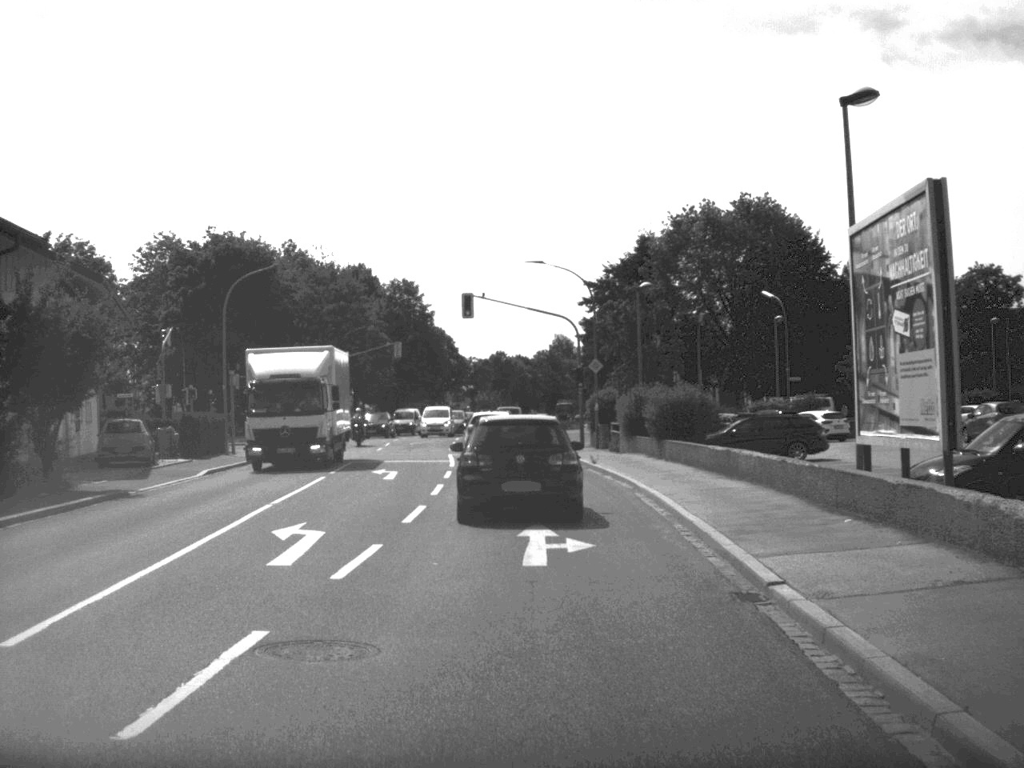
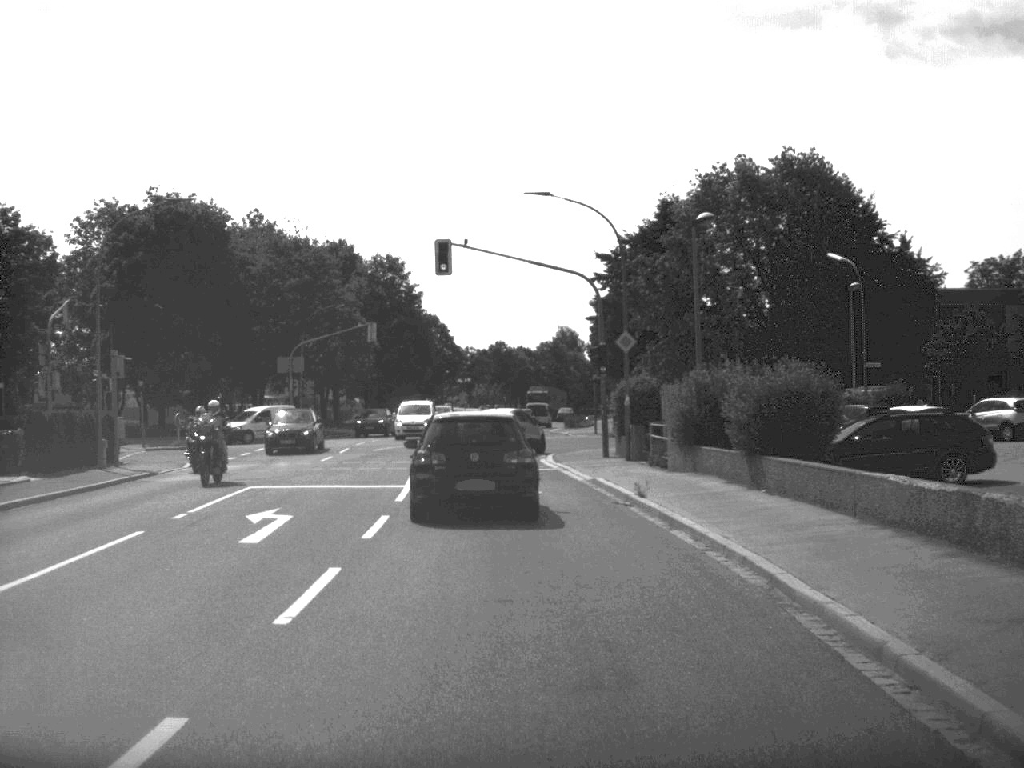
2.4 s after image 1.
(+0.1, +14.3) m; 0°
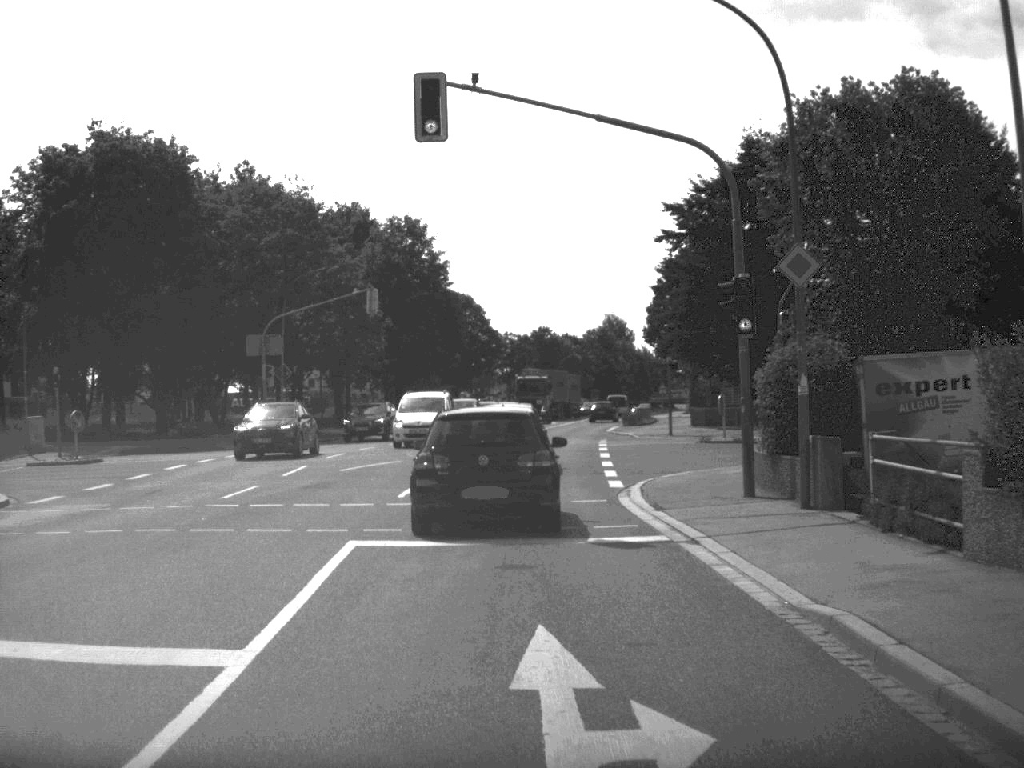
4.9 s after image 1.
(-0.3, +17.0) m; -2°
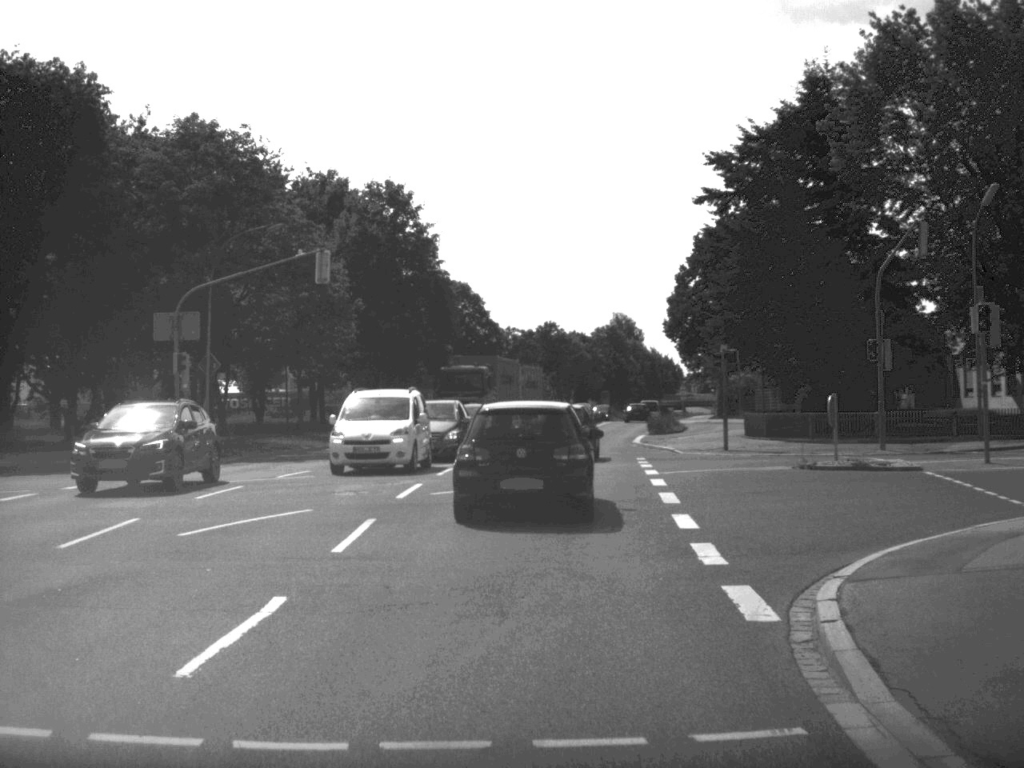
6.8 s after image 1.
(0.0, +13.5) m; 0°
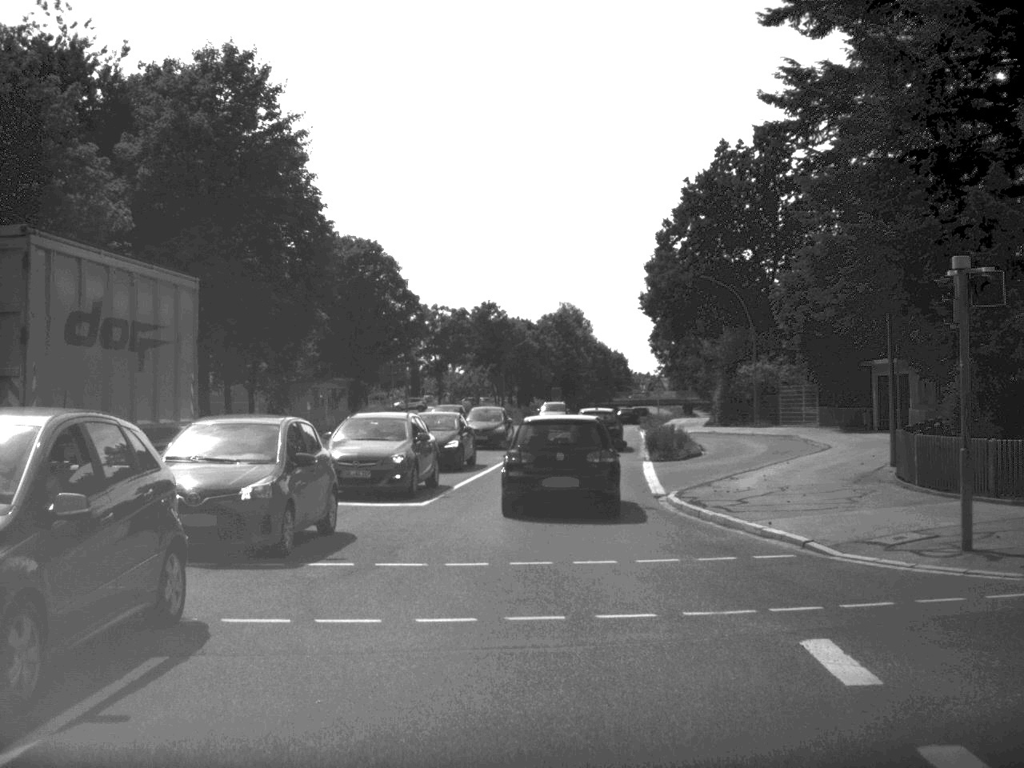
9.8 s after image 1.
(+0.6, +25.5) m; +3°
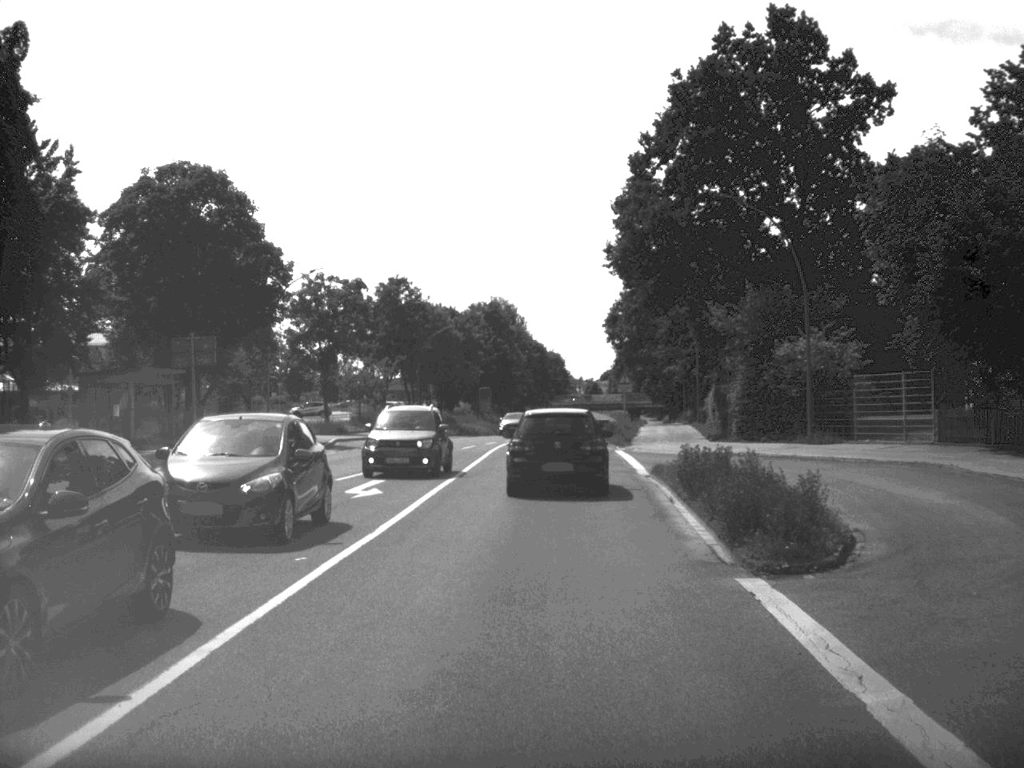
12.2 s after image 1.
(+0.7, +24.4) m; +3°
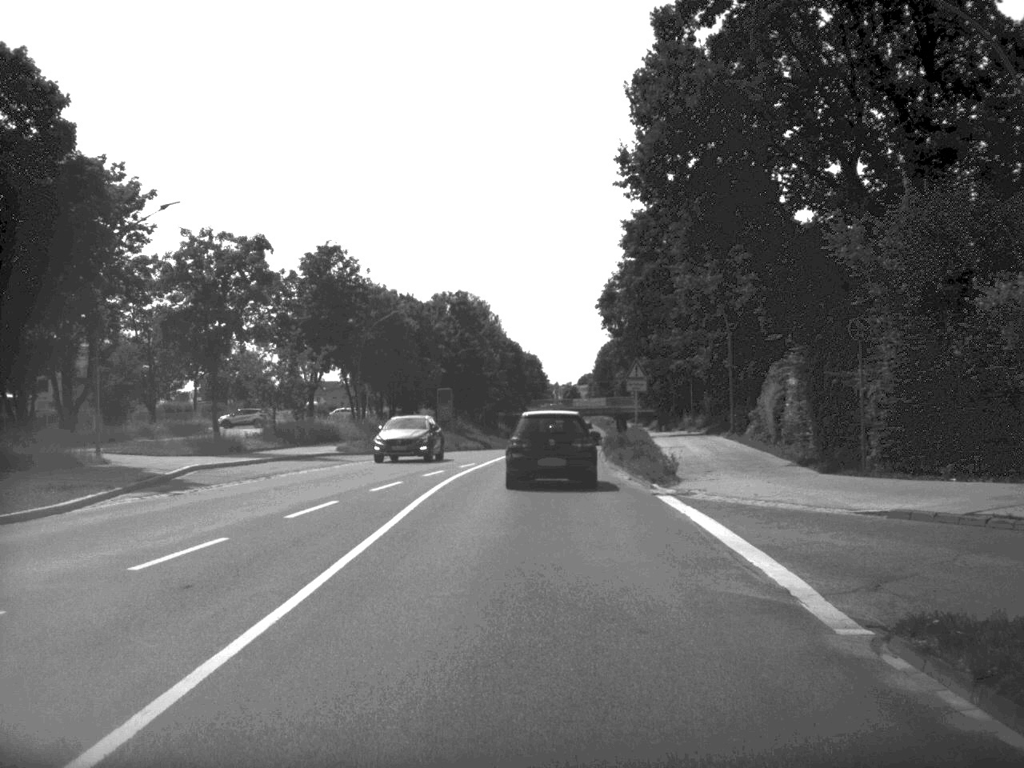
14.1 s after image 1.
(+0.2, +19.8) m; +1°
